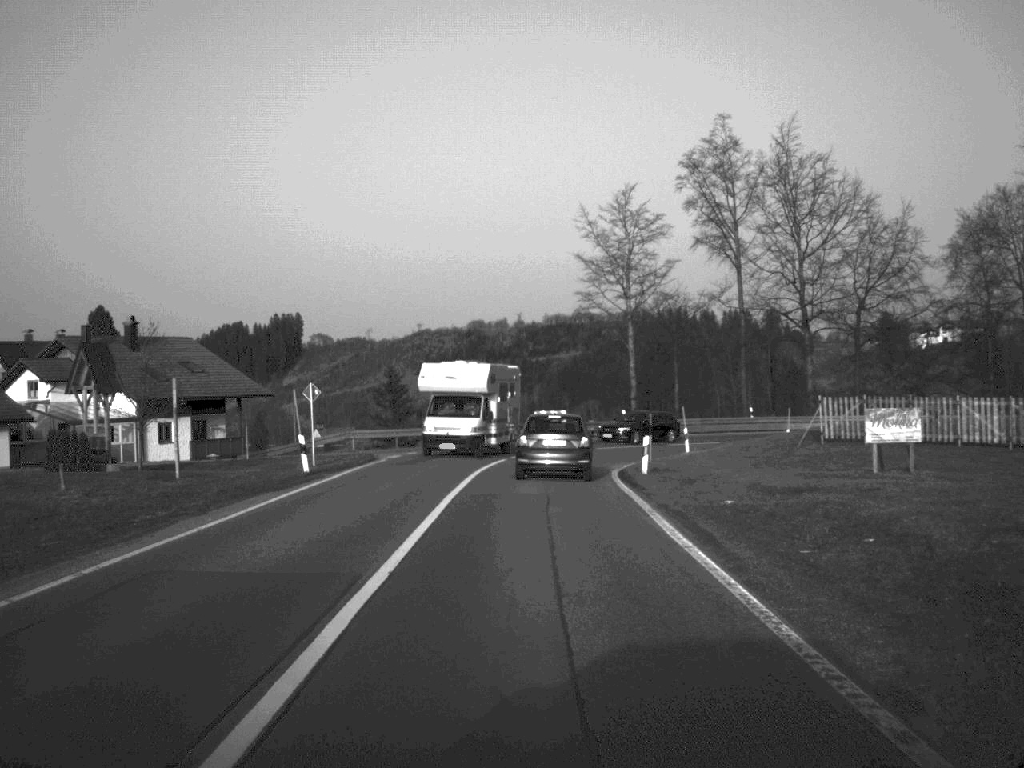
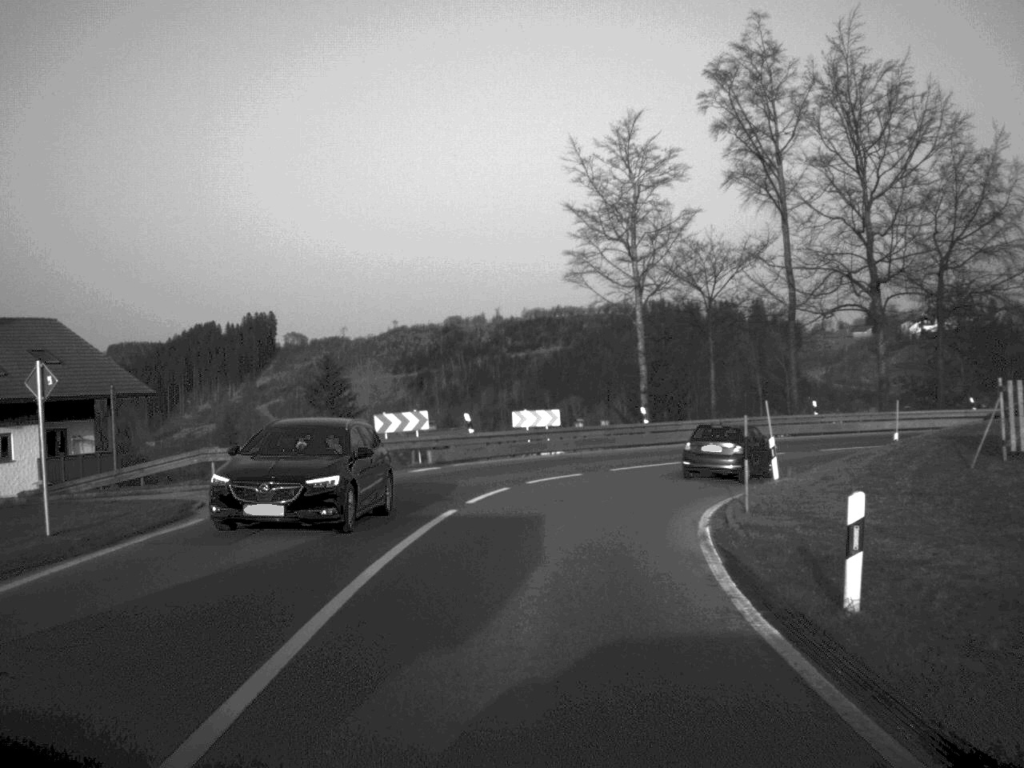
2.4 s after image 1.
(+0.2, +20.1) m; +1°
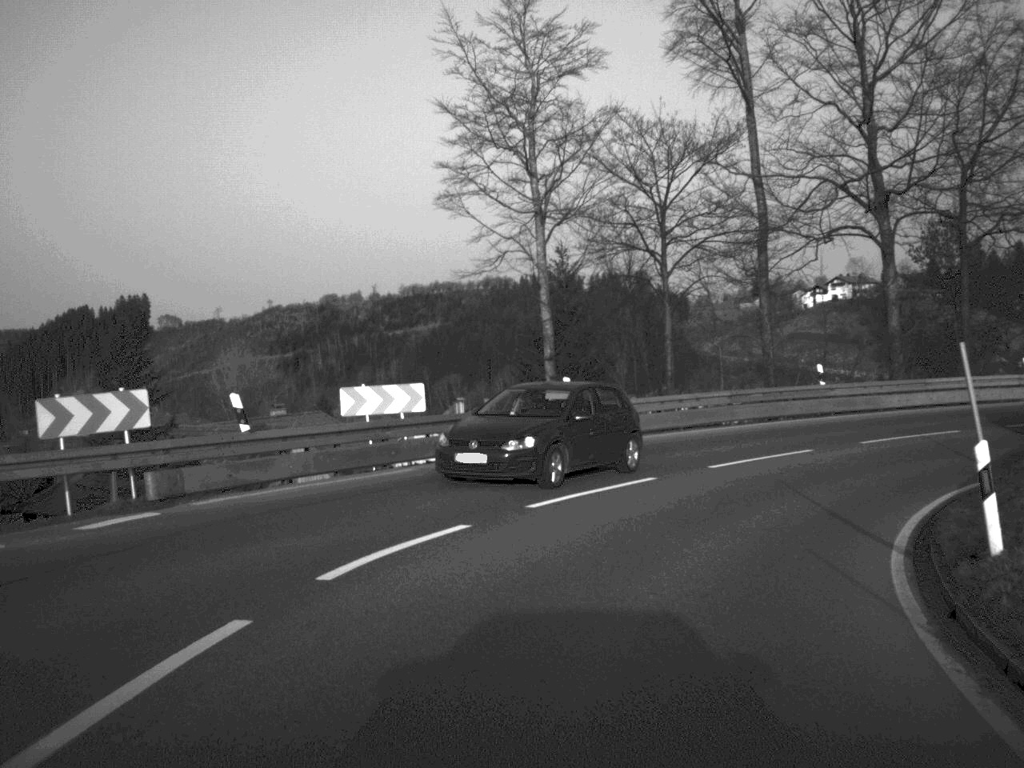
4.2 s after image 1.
(+0.6, +17.8) m; +6°
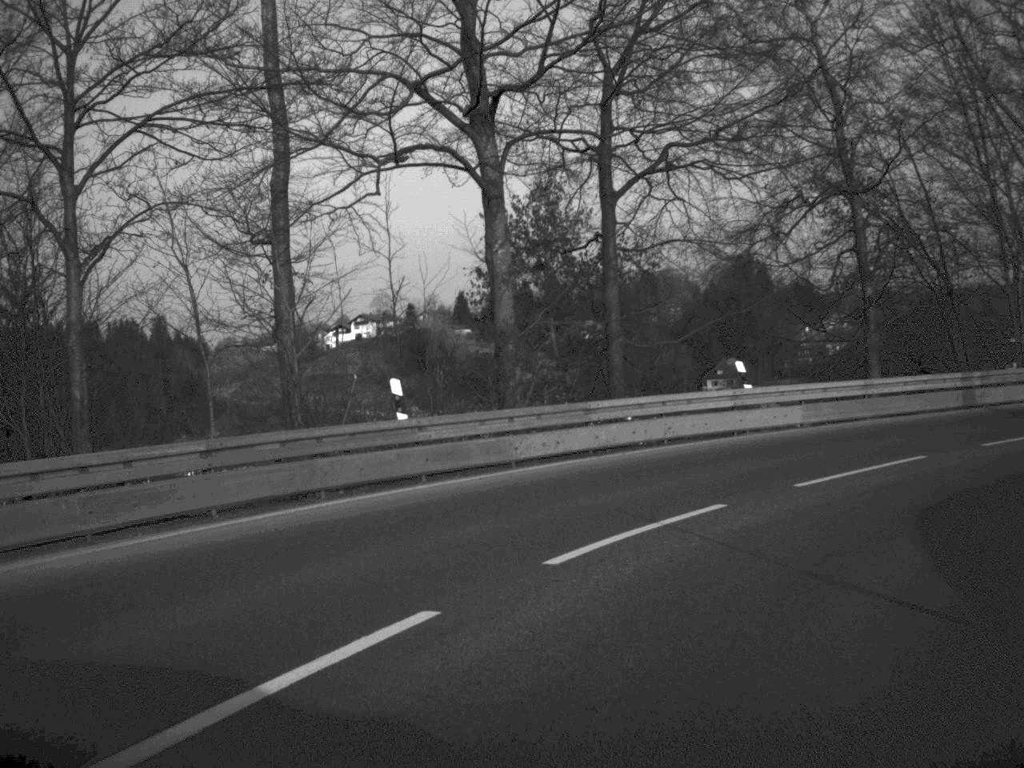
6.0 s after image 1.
(+2.6, +16.7) m; +22°
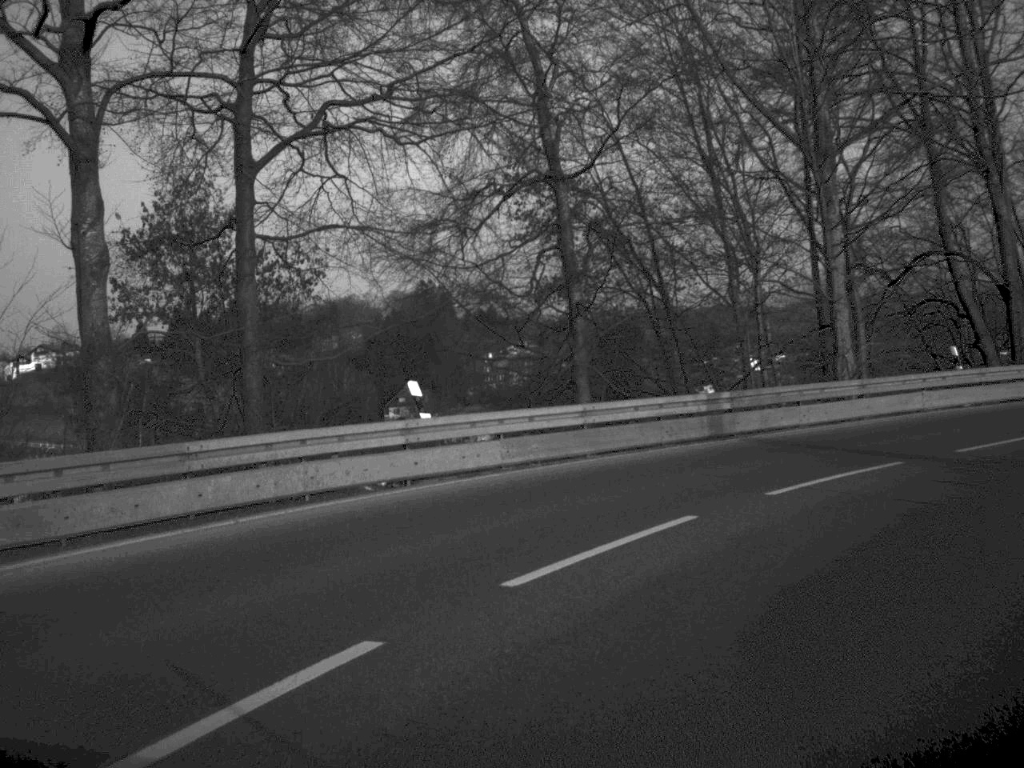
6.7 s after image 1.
(+0.8, +6.5) m; +14°
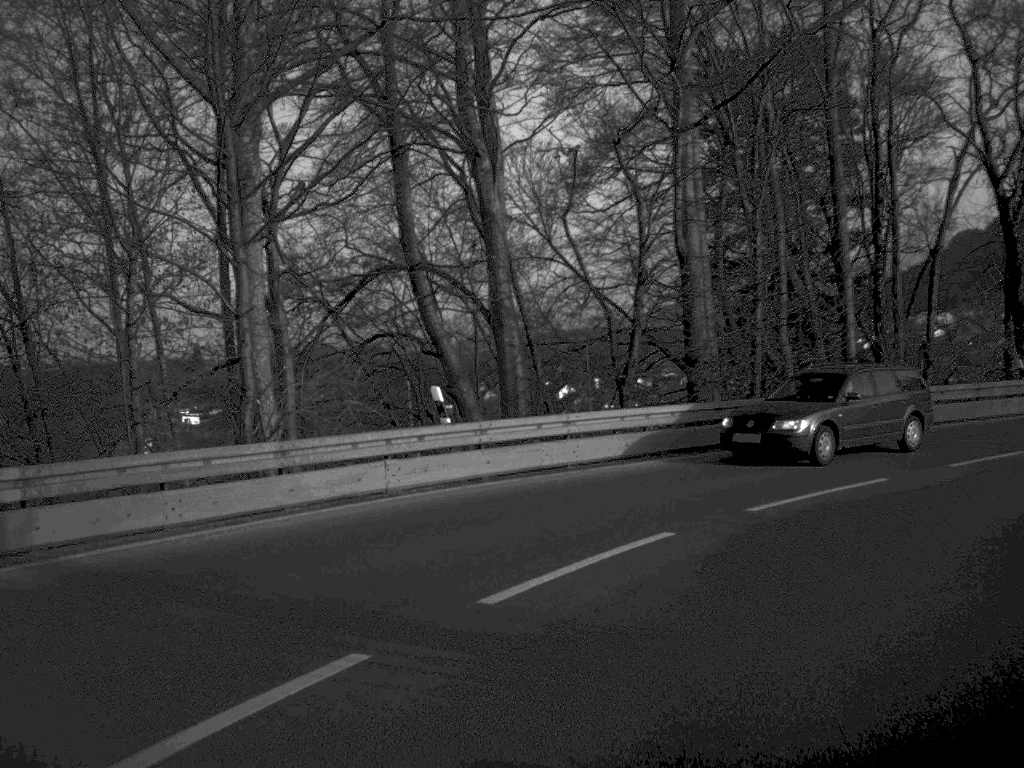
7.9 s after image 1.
(+2.4, +10.8) m; +25°
